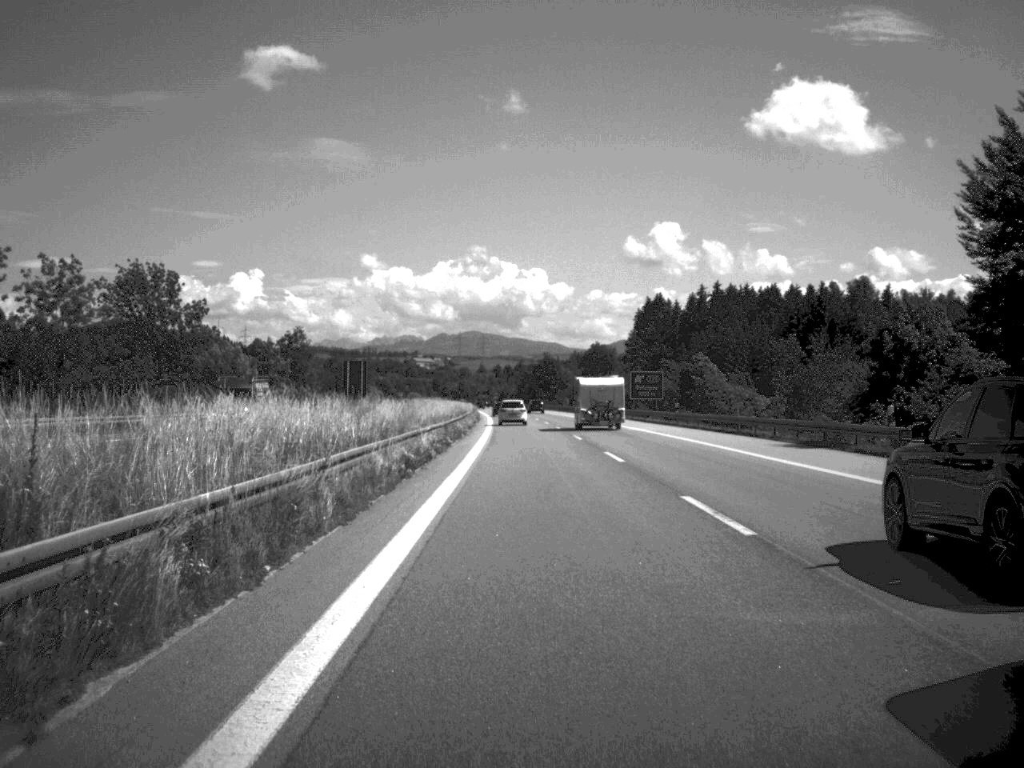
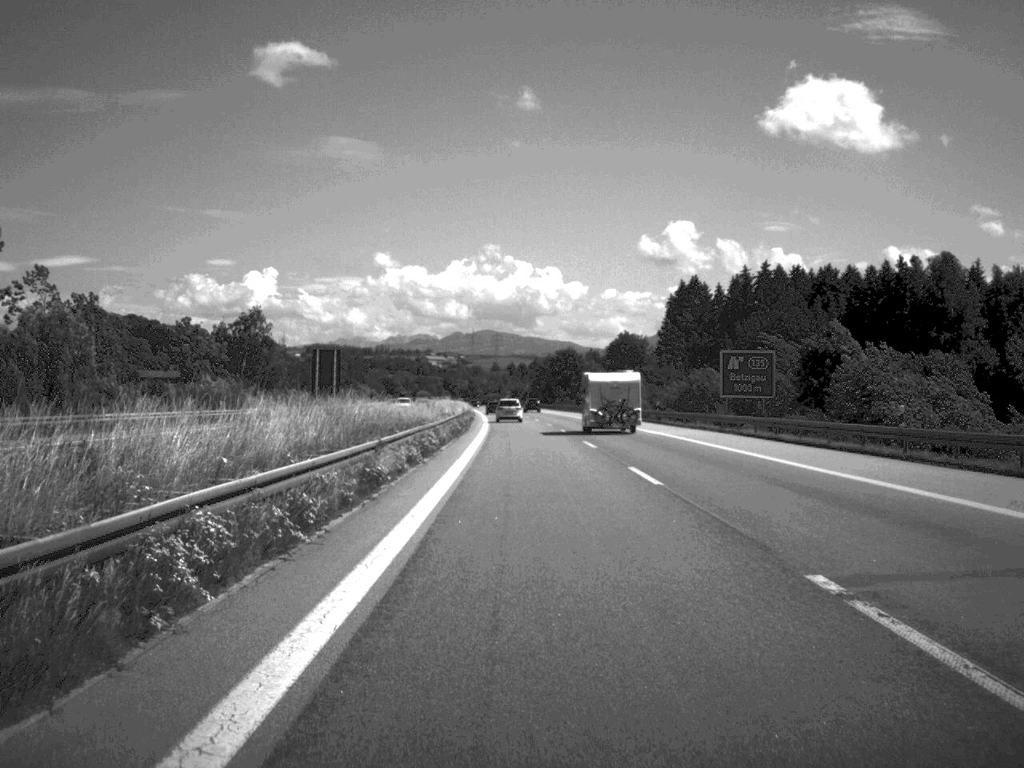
(-0.3, +44.6) m; -1°
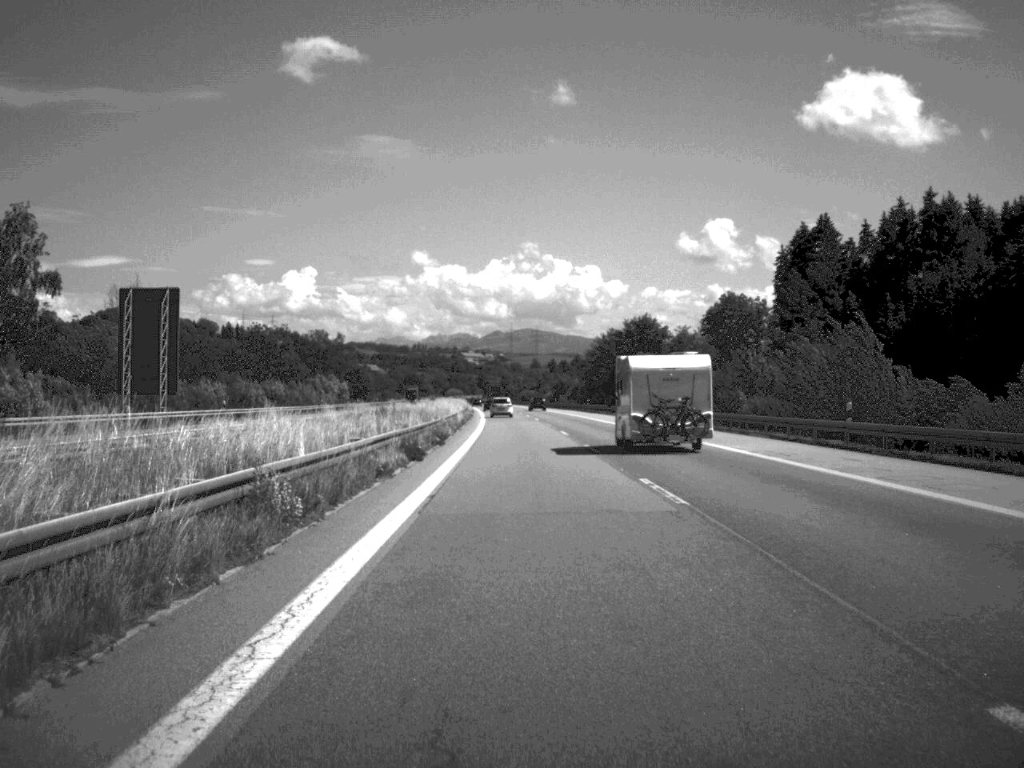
(-1.5, +93.4) m; -2°
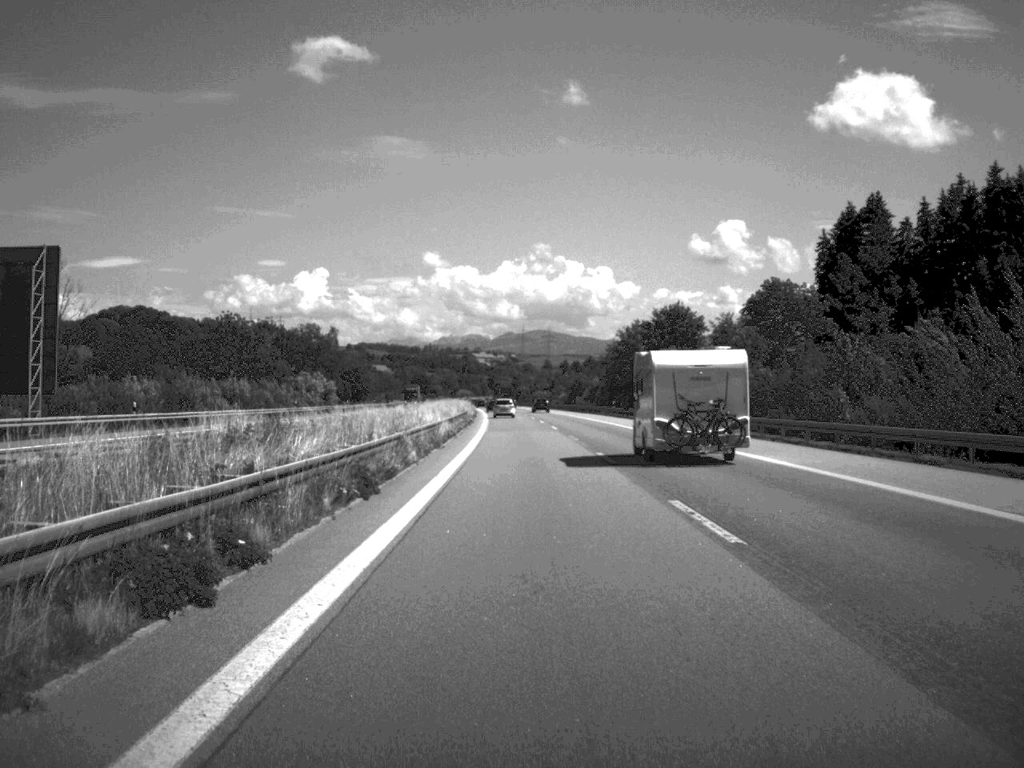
(-0.1, +22.2) m; -1°
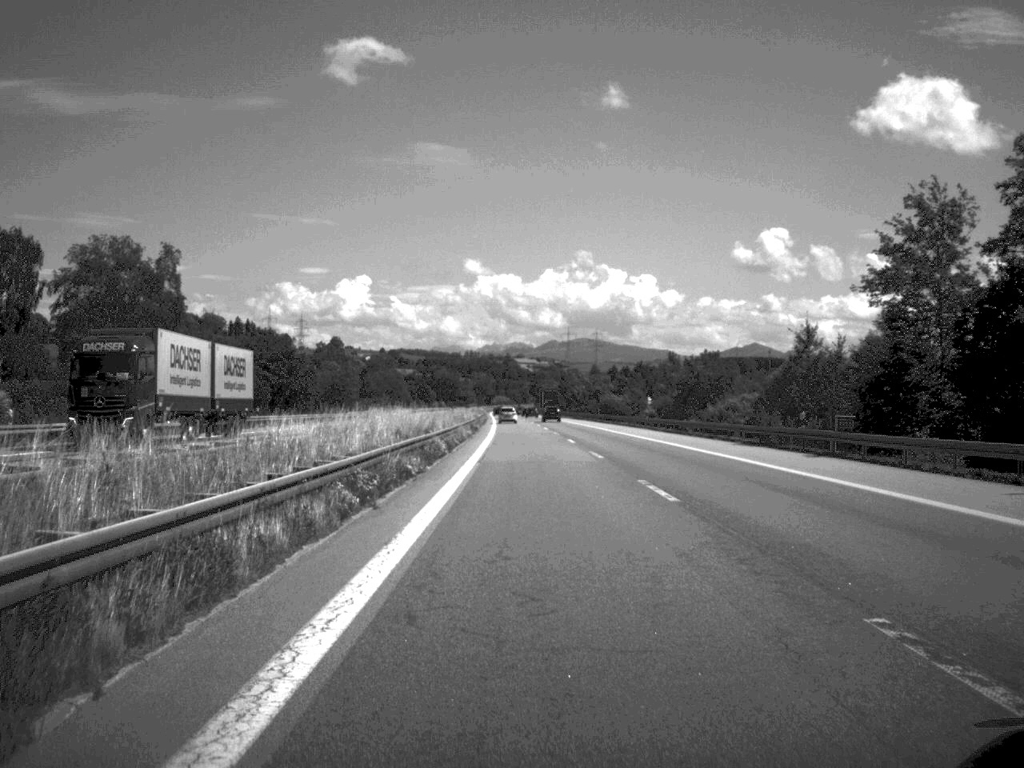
(-2.4, +116.6) m; -2°
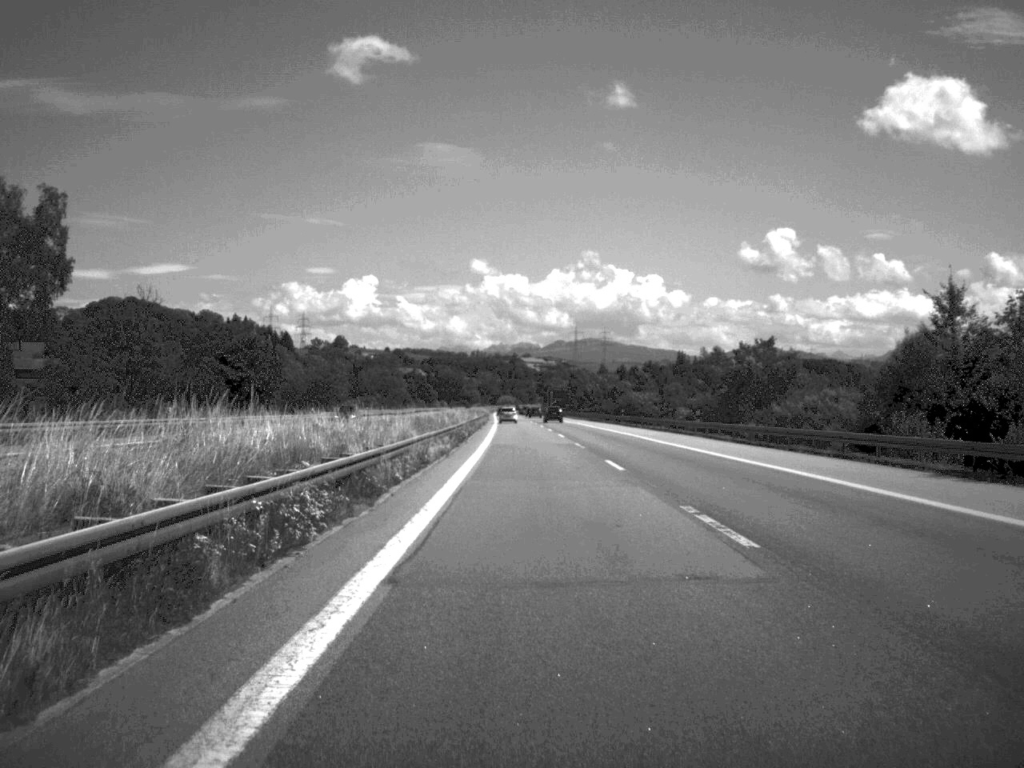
(-0.1, +24.9) m; 0°
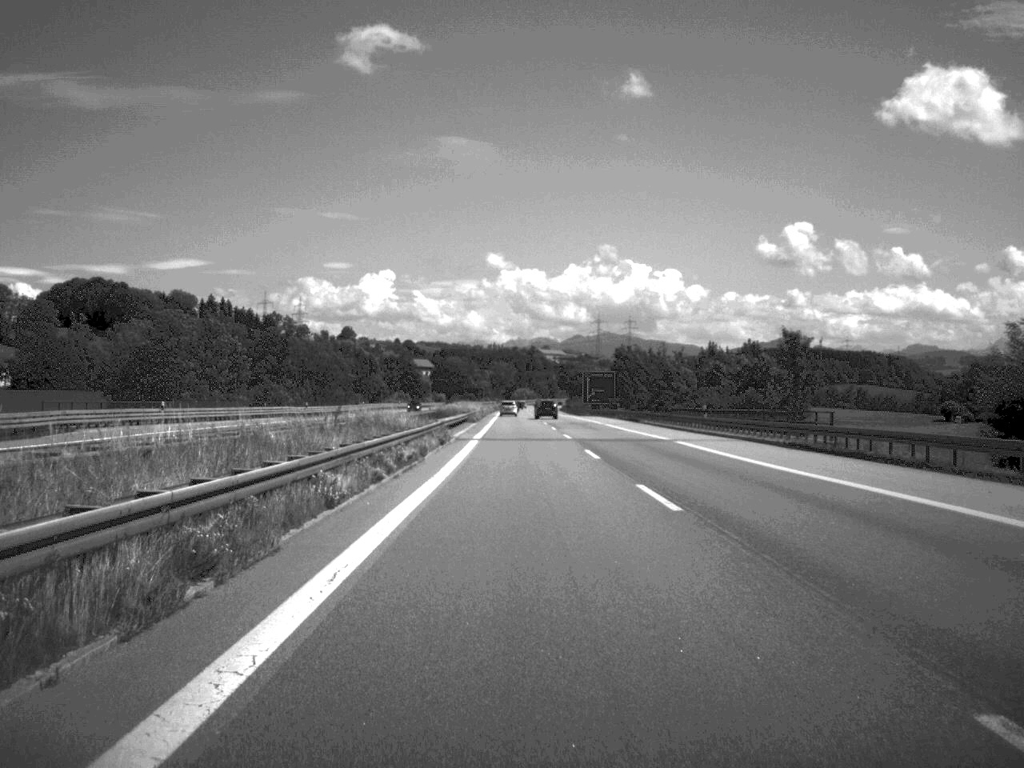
(-0.9, +101.9) m; -1°
